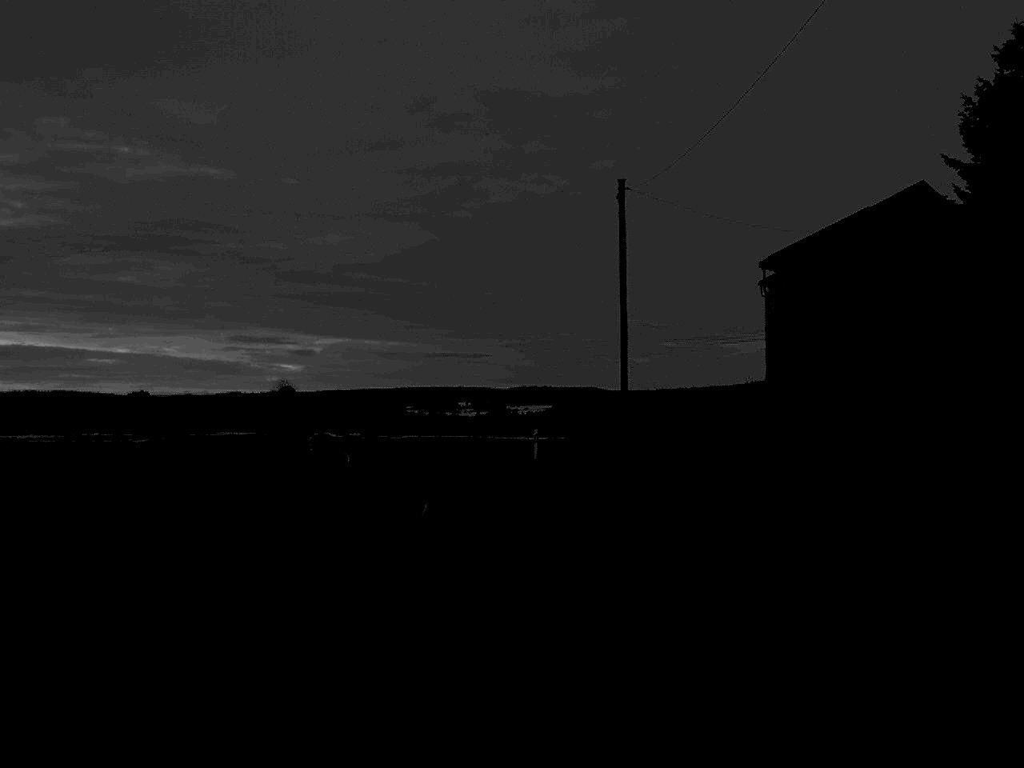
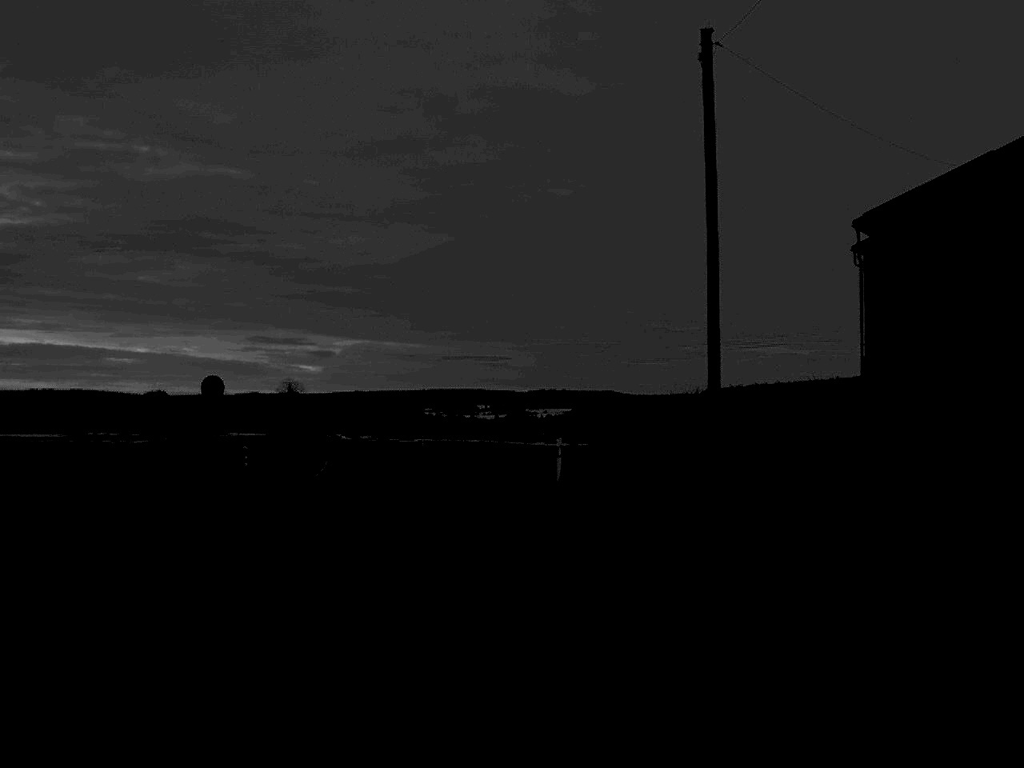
(0.0, +12.2) m; -1°
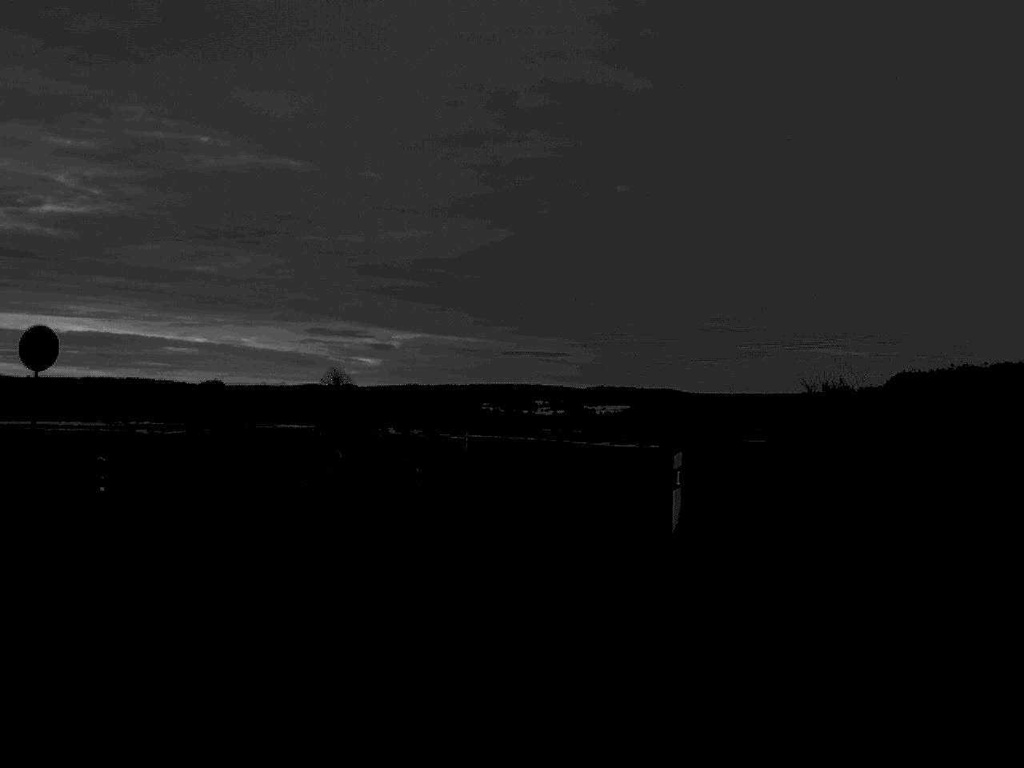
(-0.3, +14.3) m; -3°
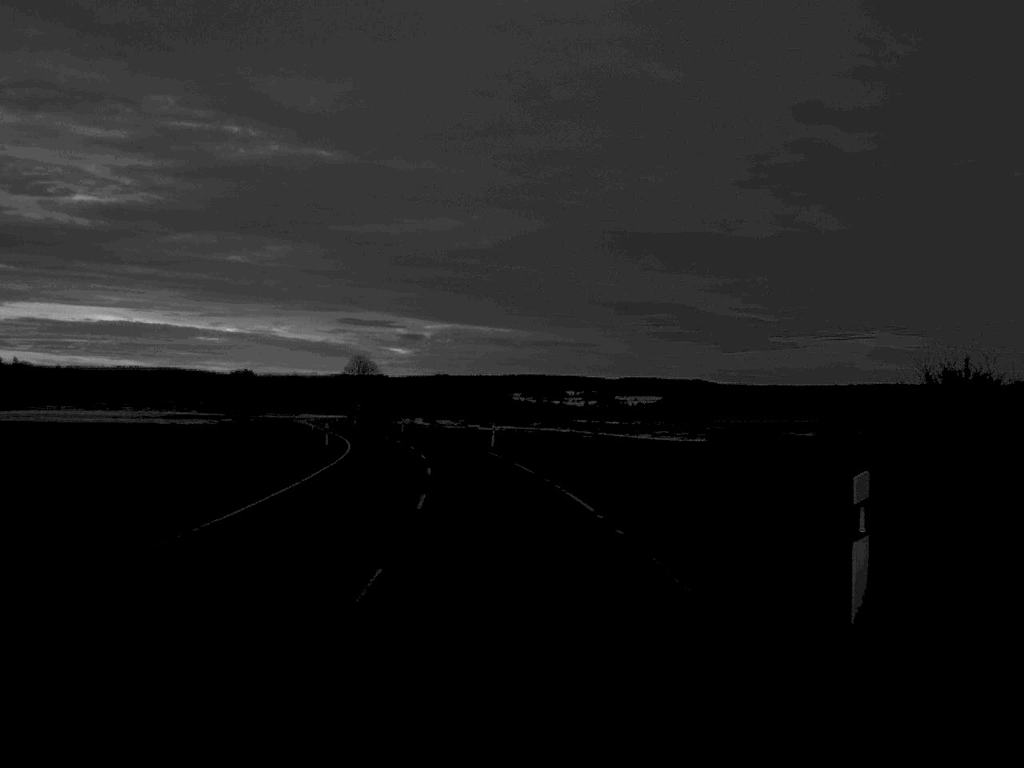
(-0.1, +8.0) m; -1°
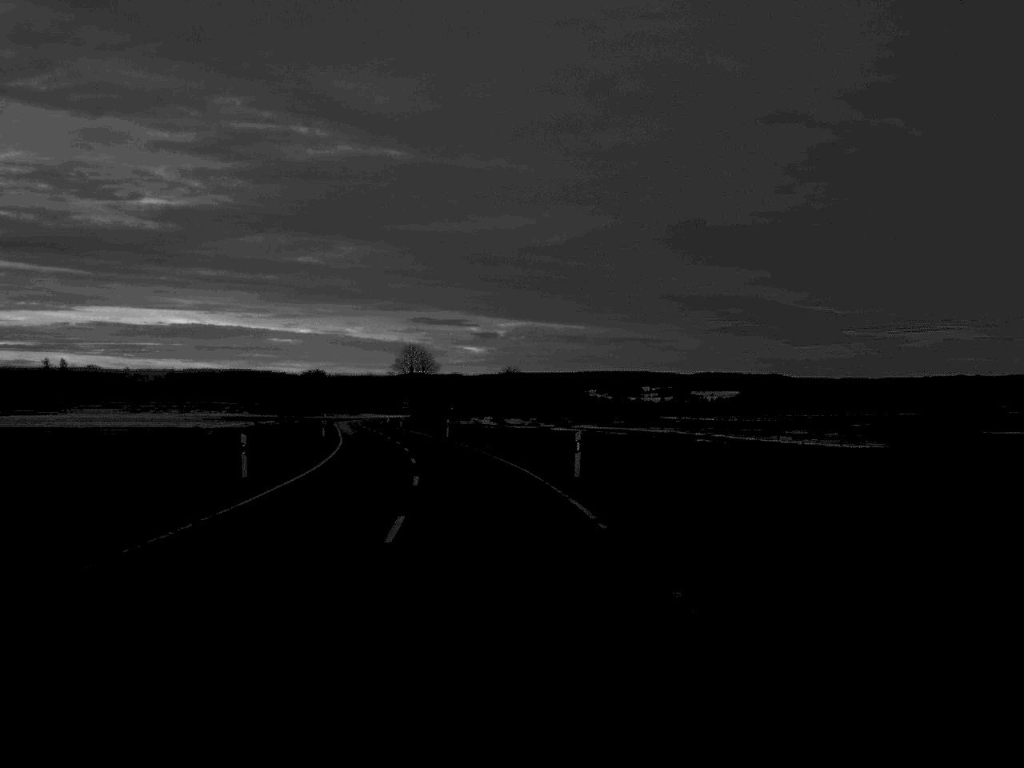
(-0.9, +29.5) m; -3°
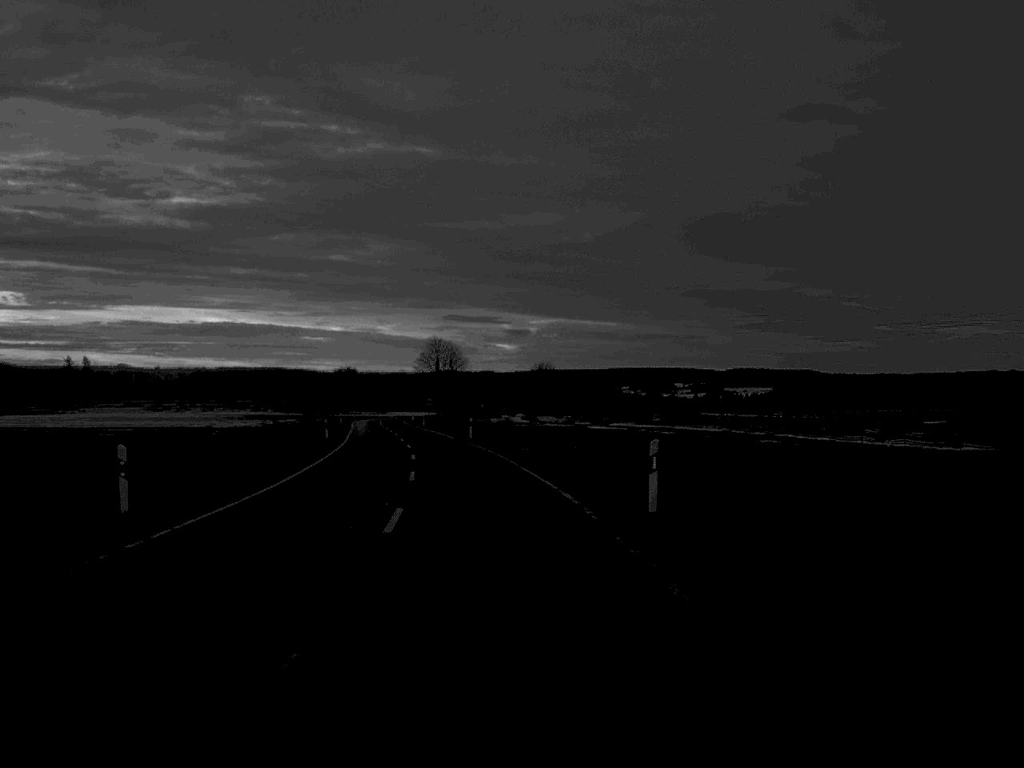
(-0.1, +11.0) m; -1°
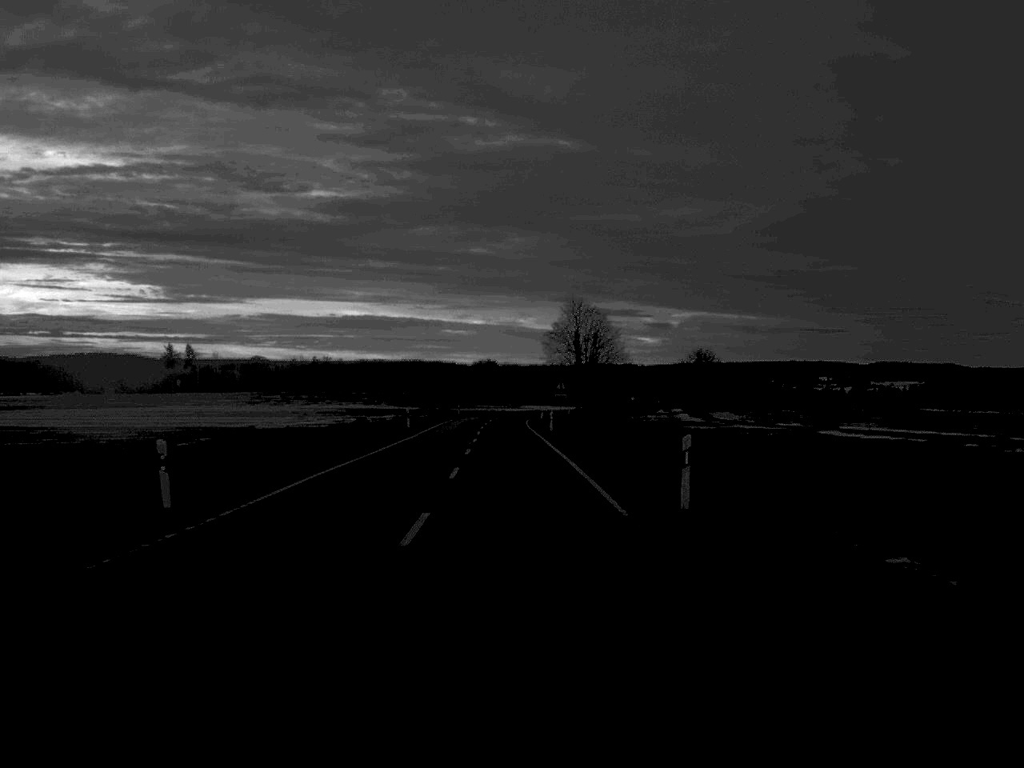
(-3.0, +49.4) m; -6°
